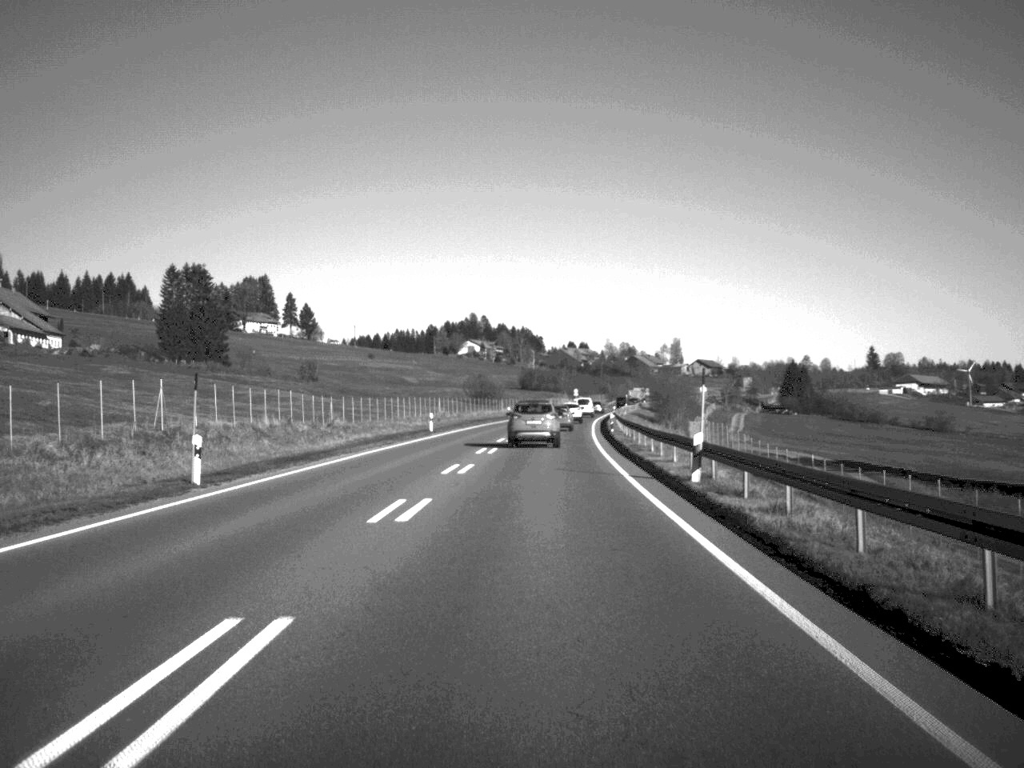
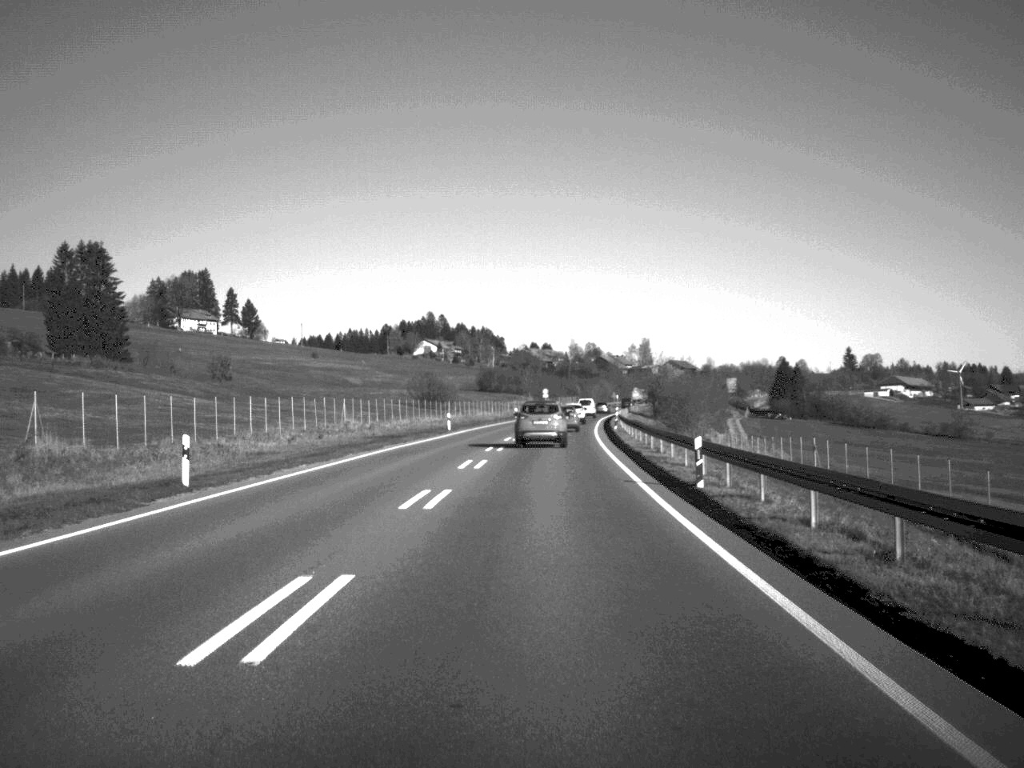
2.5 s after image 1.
(+0.6, +45.1) m; +2°
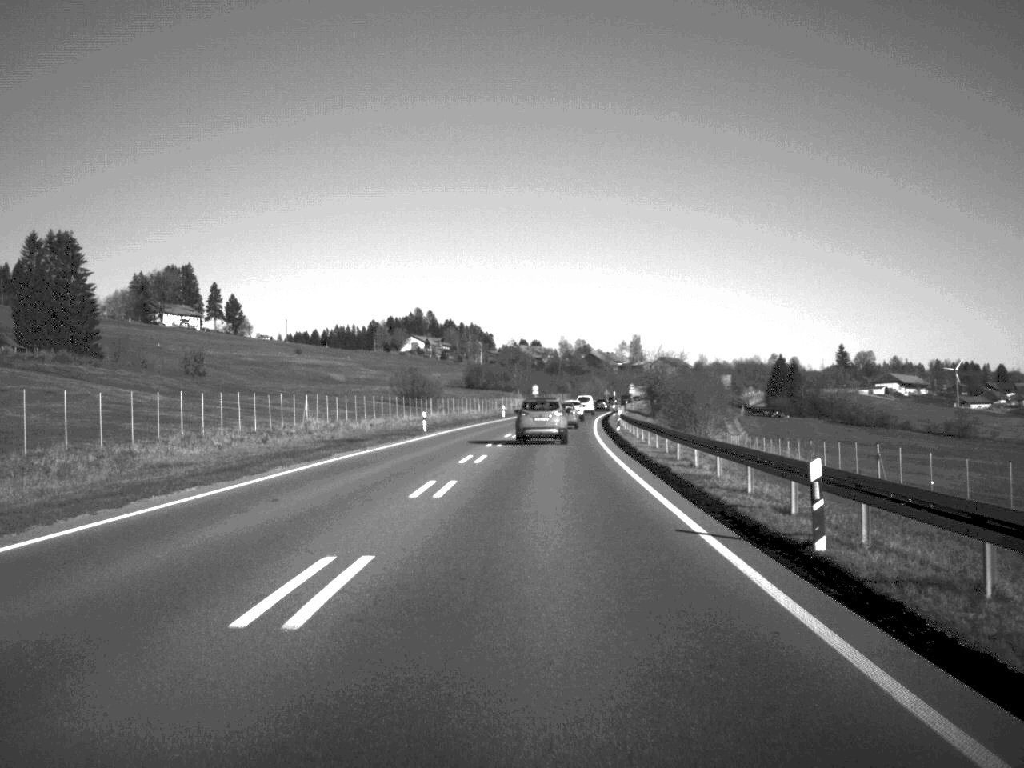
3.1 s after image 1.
(0.0, +10.6) m; 0°
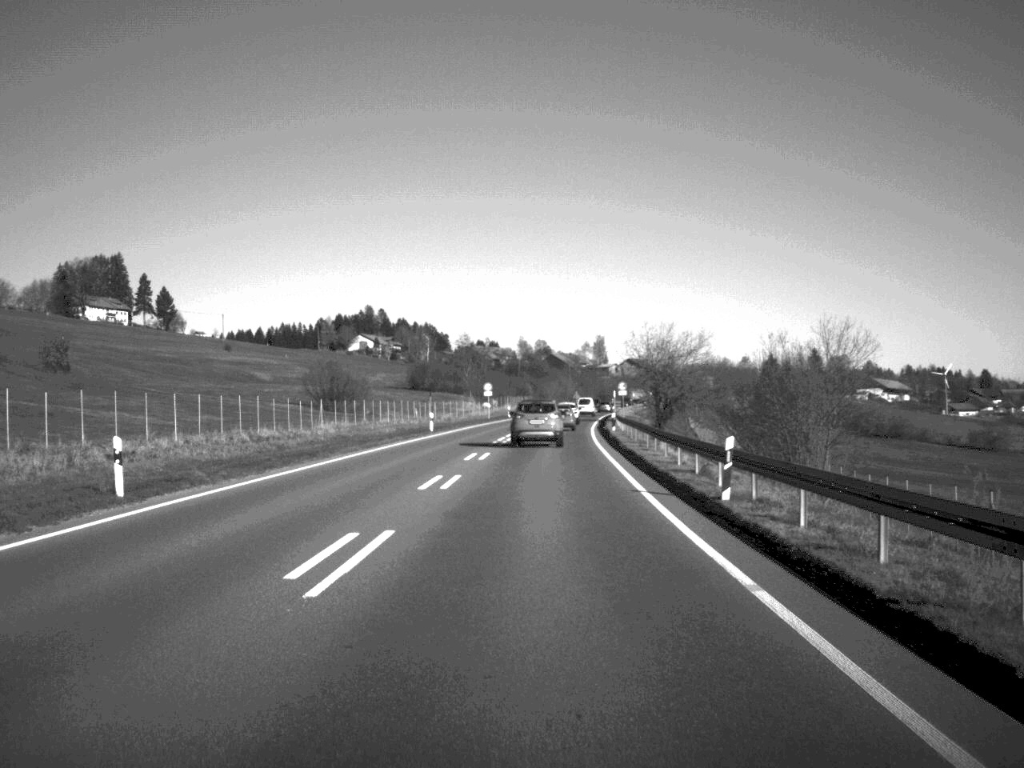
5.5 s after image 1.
(+0.8, +44.9) m; +2°
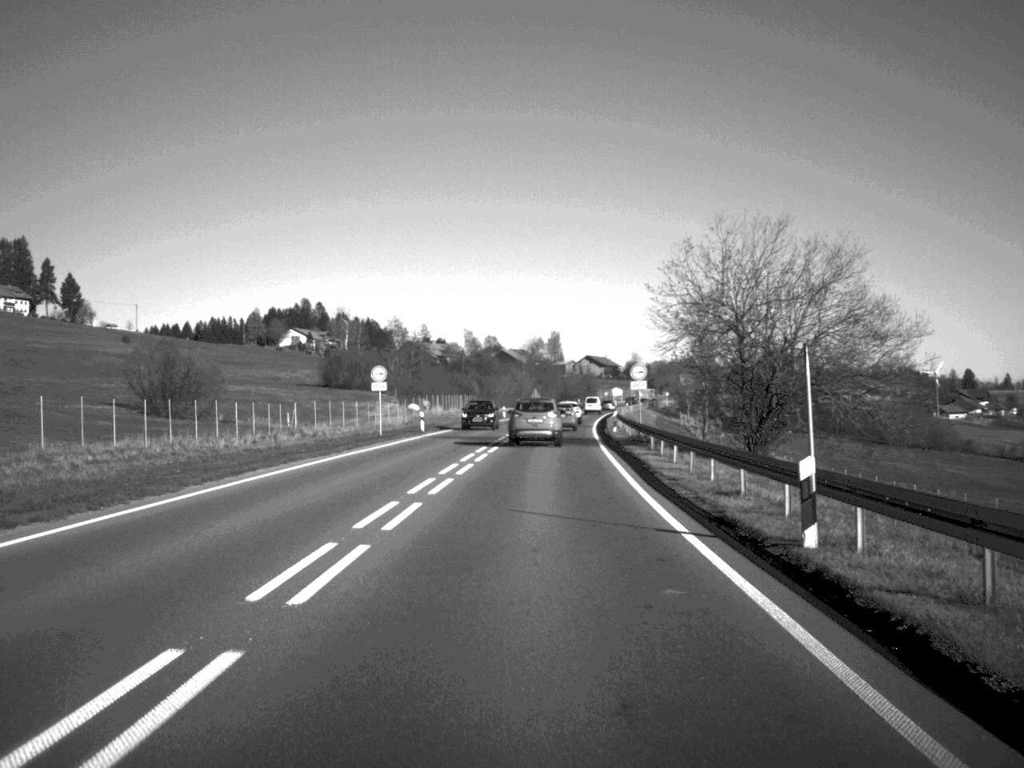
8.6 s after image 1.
(+1.1, +55.3) m; +2°
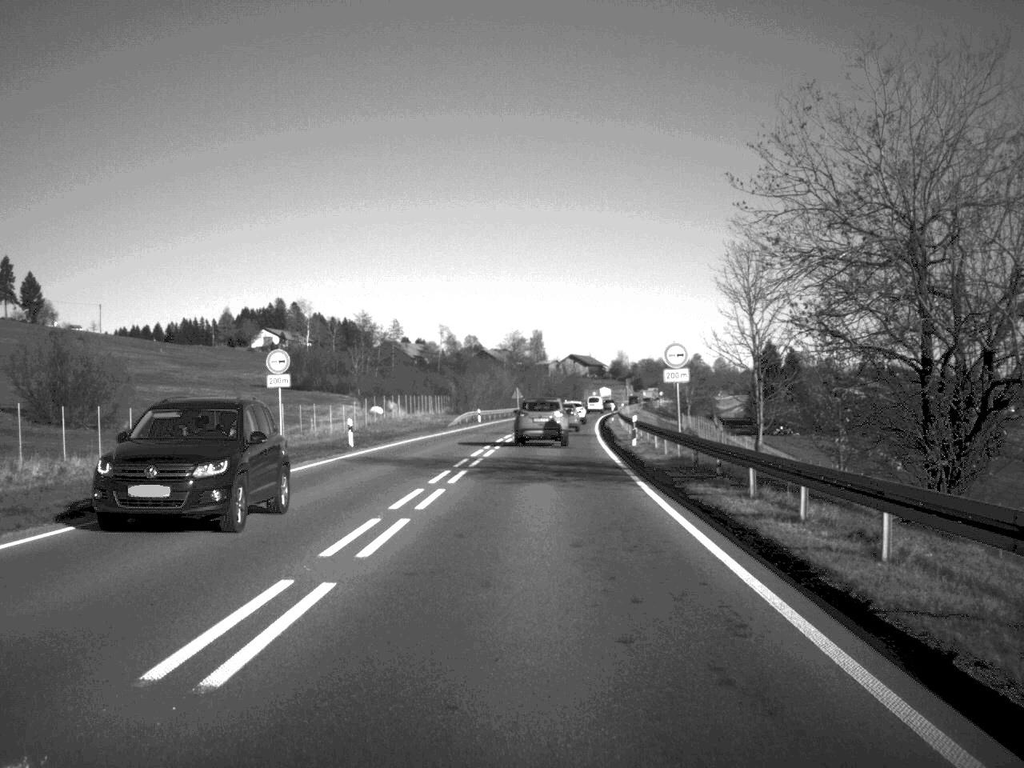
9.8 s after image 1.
(+0.1, +20.9) m; +1°
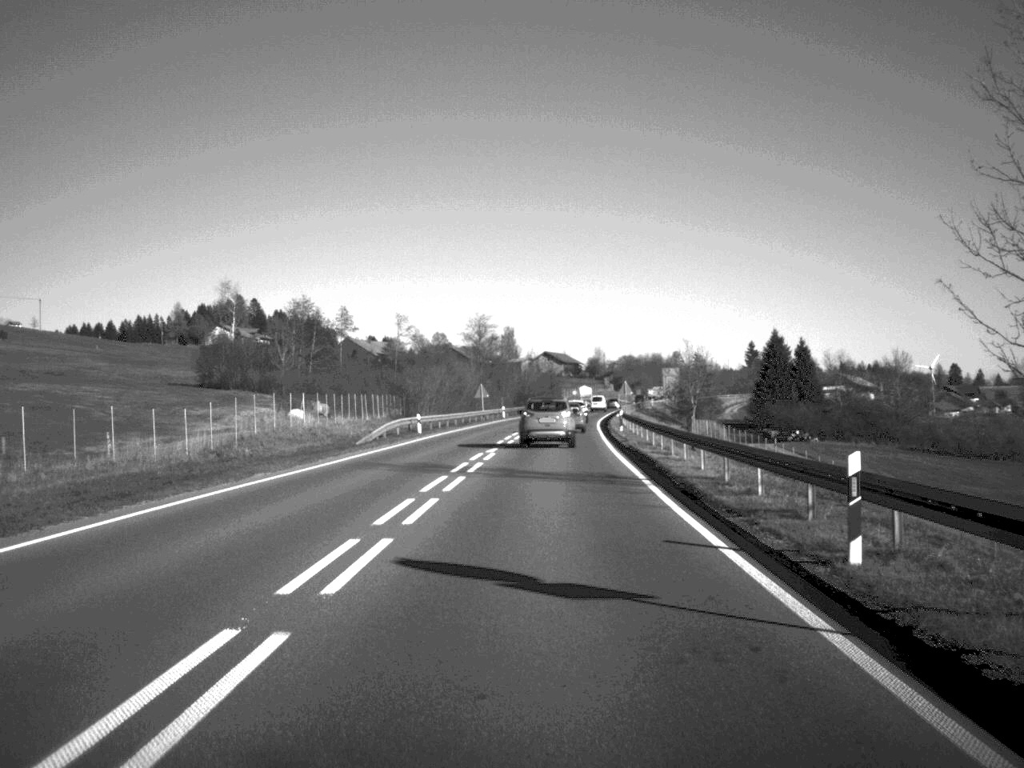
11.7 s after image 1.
(+0.3, +32.2) m; +1°
